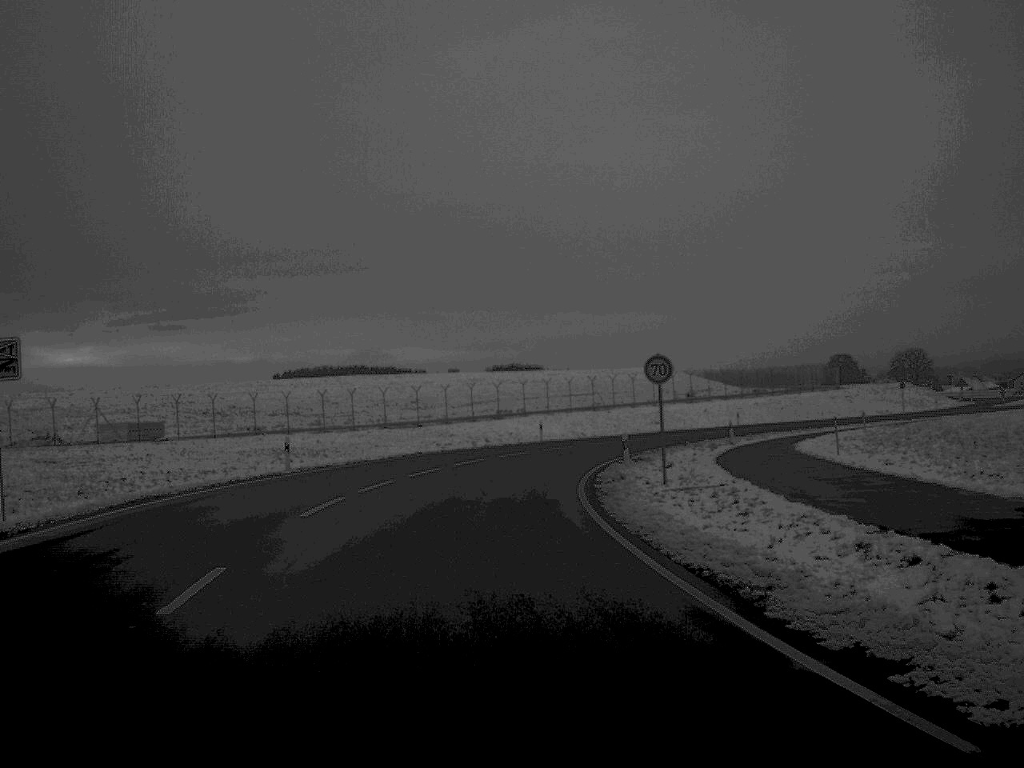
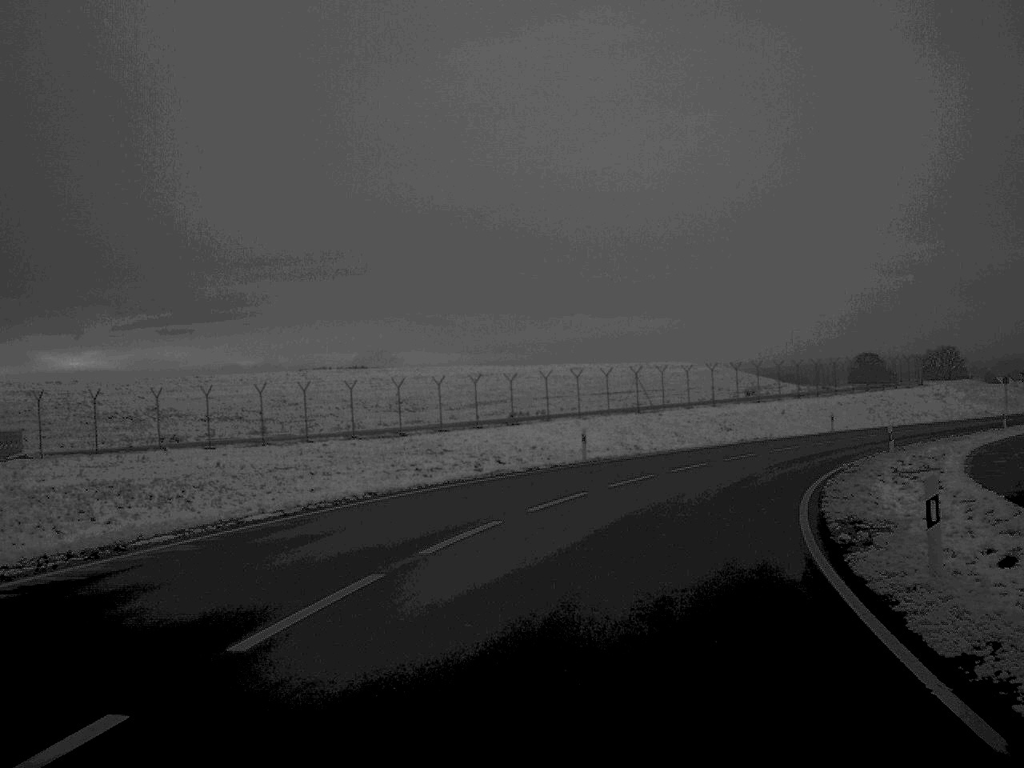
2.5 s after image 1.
(-0.8, +22.9) m; 0°
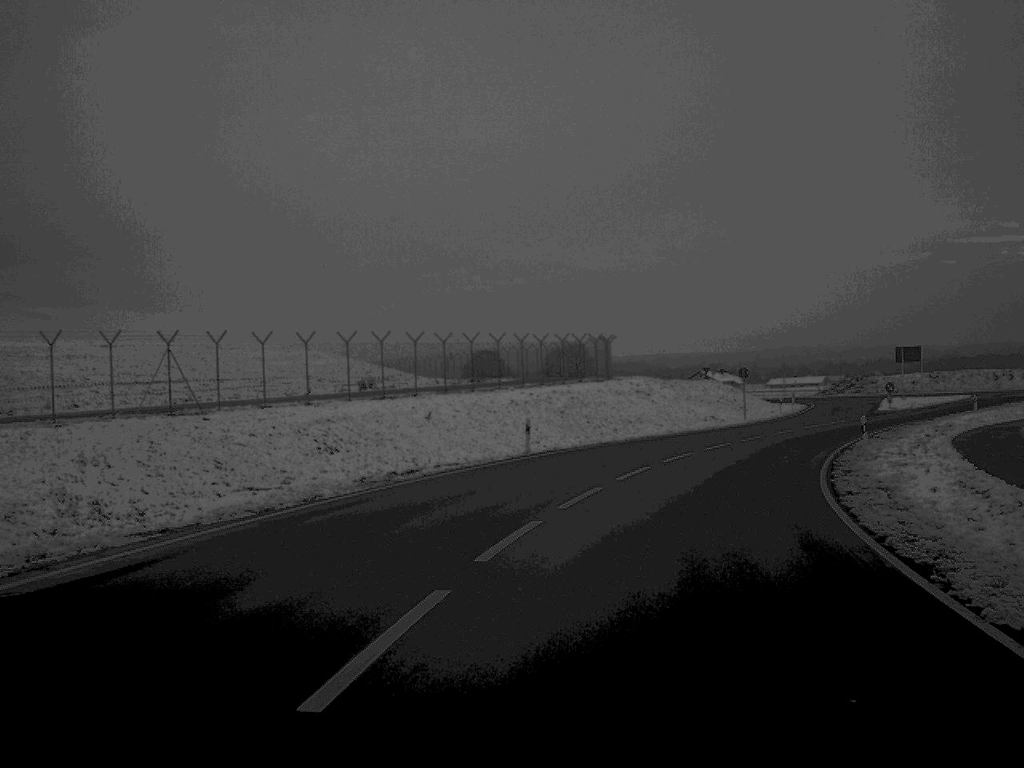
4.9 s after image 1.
(+4.5, +30.8) m; +18°
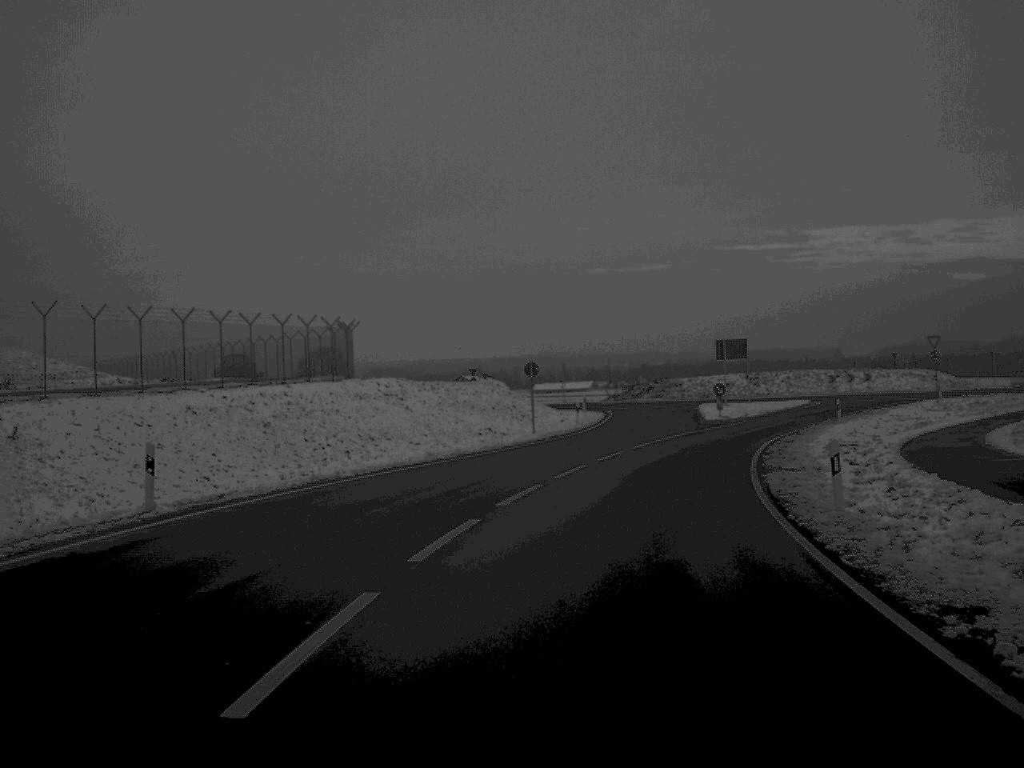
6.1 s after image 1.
(+1.7, +17.8) m; +11°
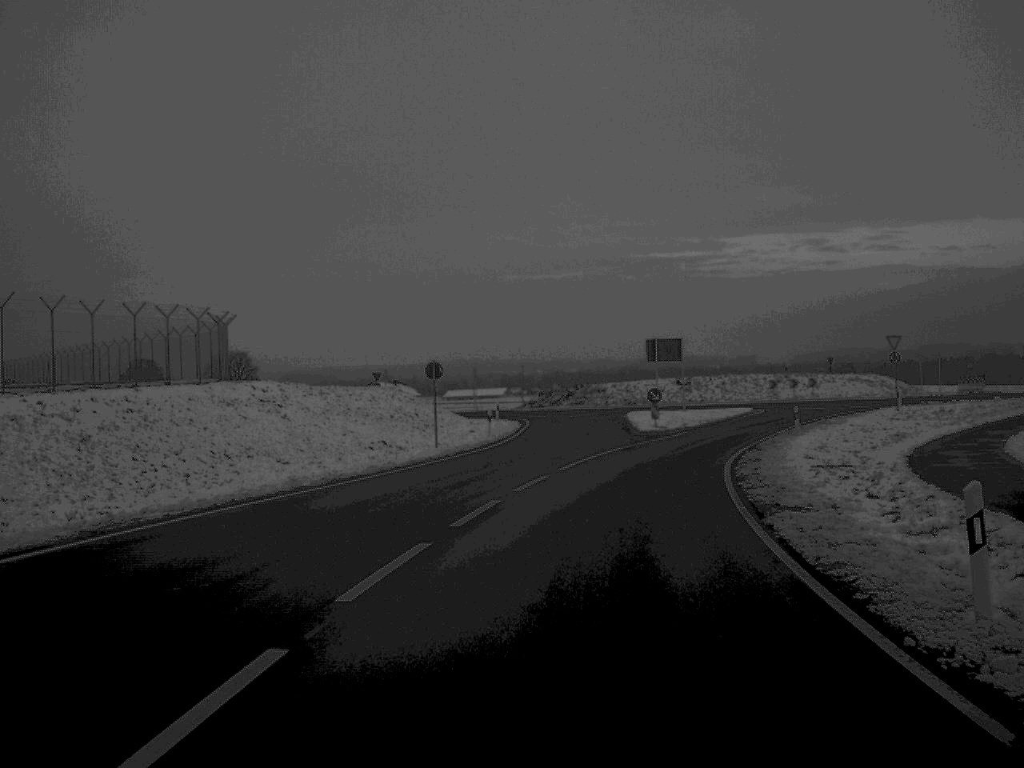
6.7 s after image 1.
(+0.3, +8.1) m; +4°
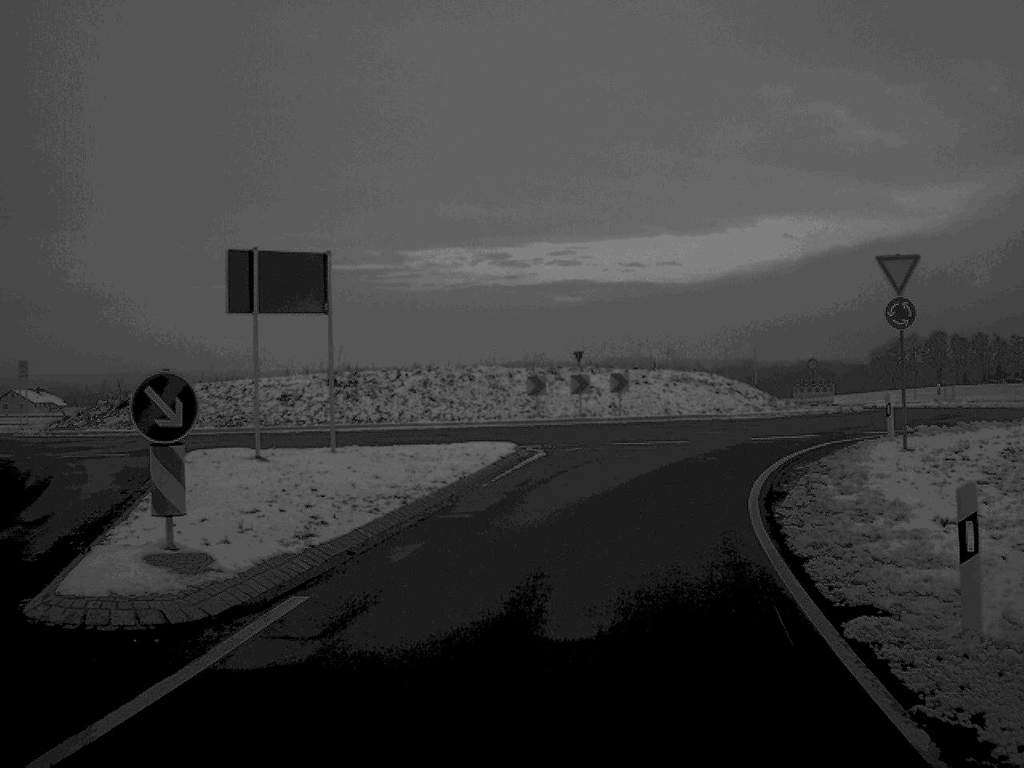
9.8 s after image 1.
(+4.9, +38.6) m; +14°
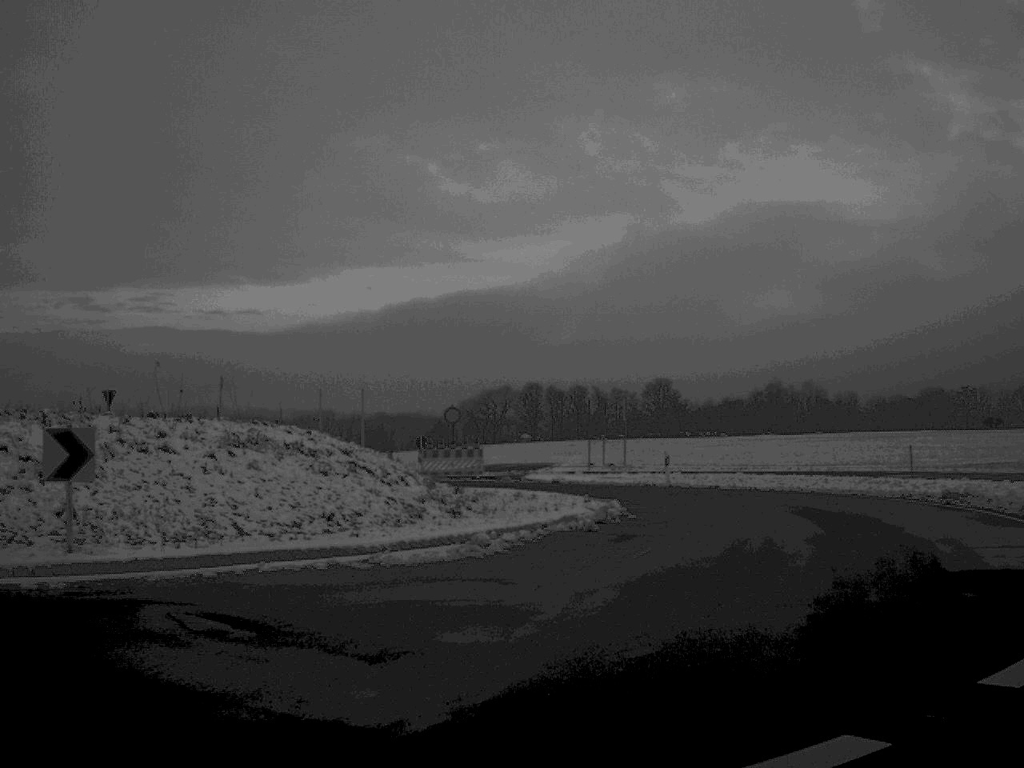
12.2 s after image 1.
(+2.4, +21.9) m; +19°
